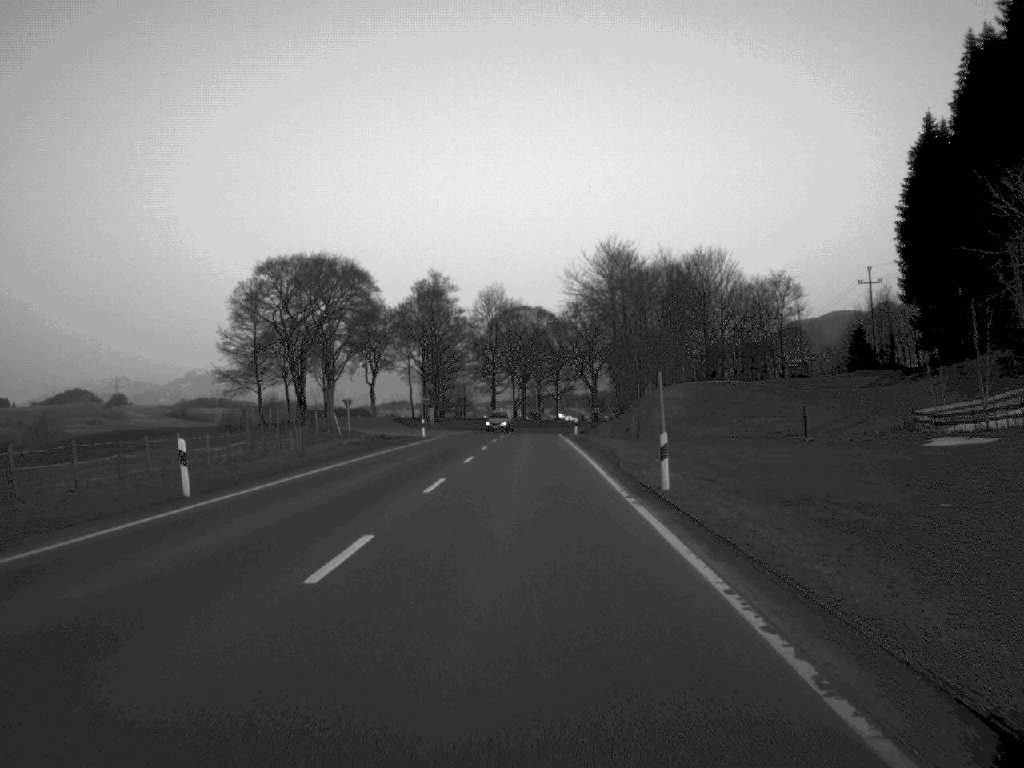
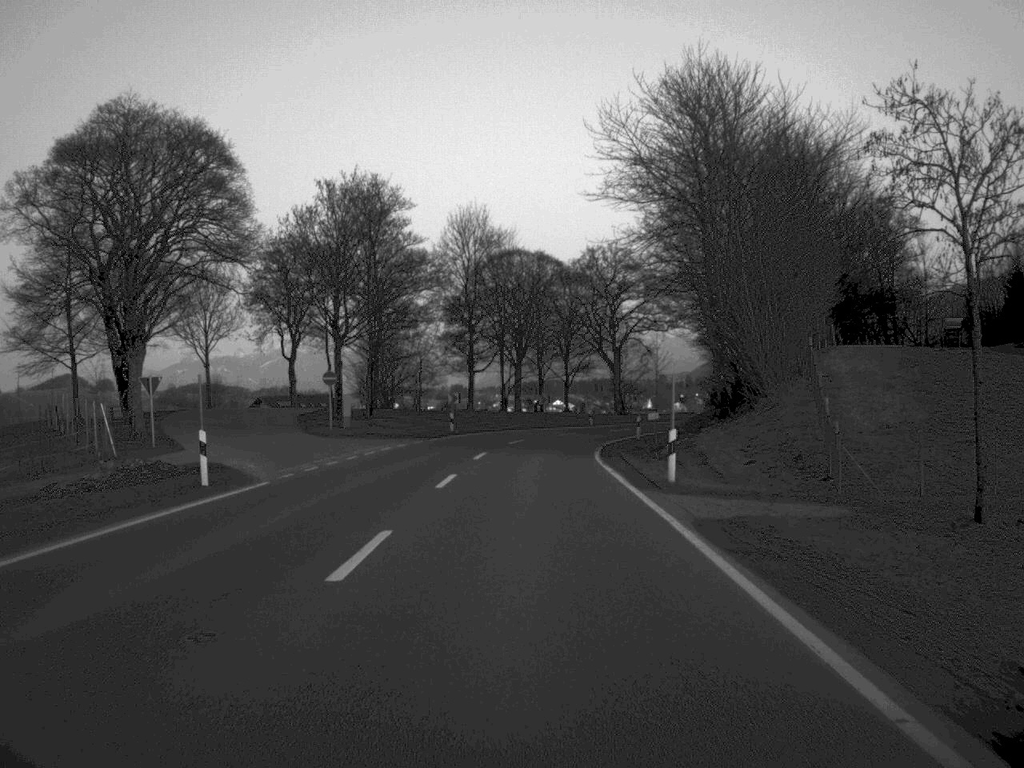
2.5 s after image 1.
(+0.1, +47.8) m; 0°
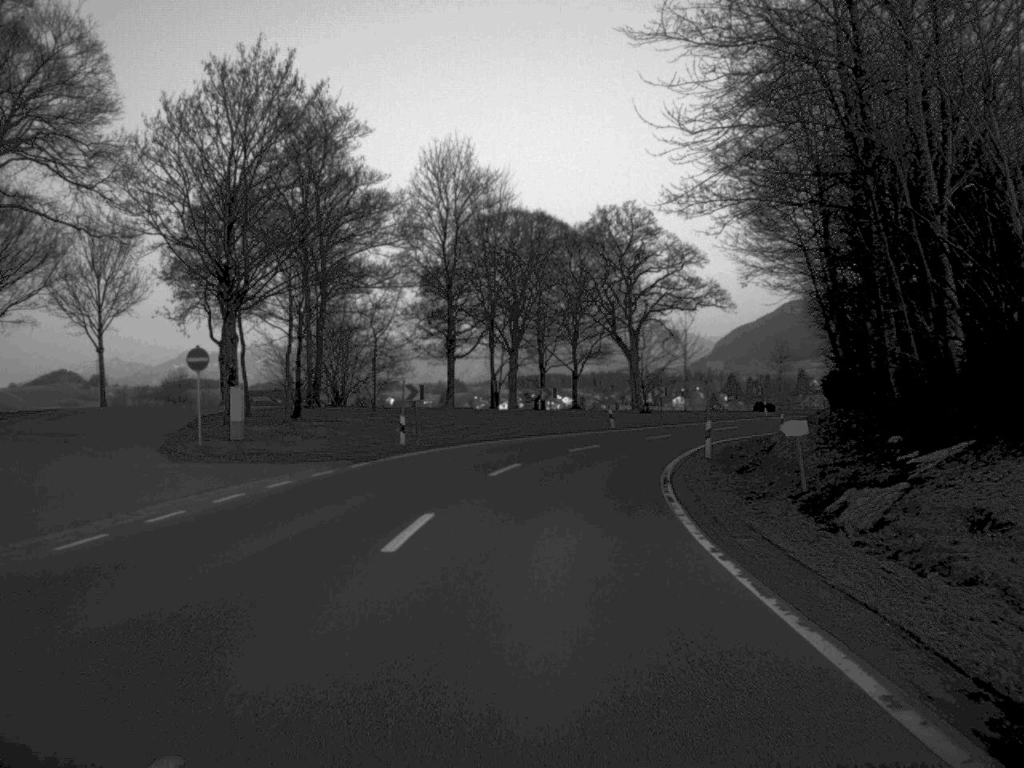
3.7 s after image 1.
(0.0, +21.5) m; 0°
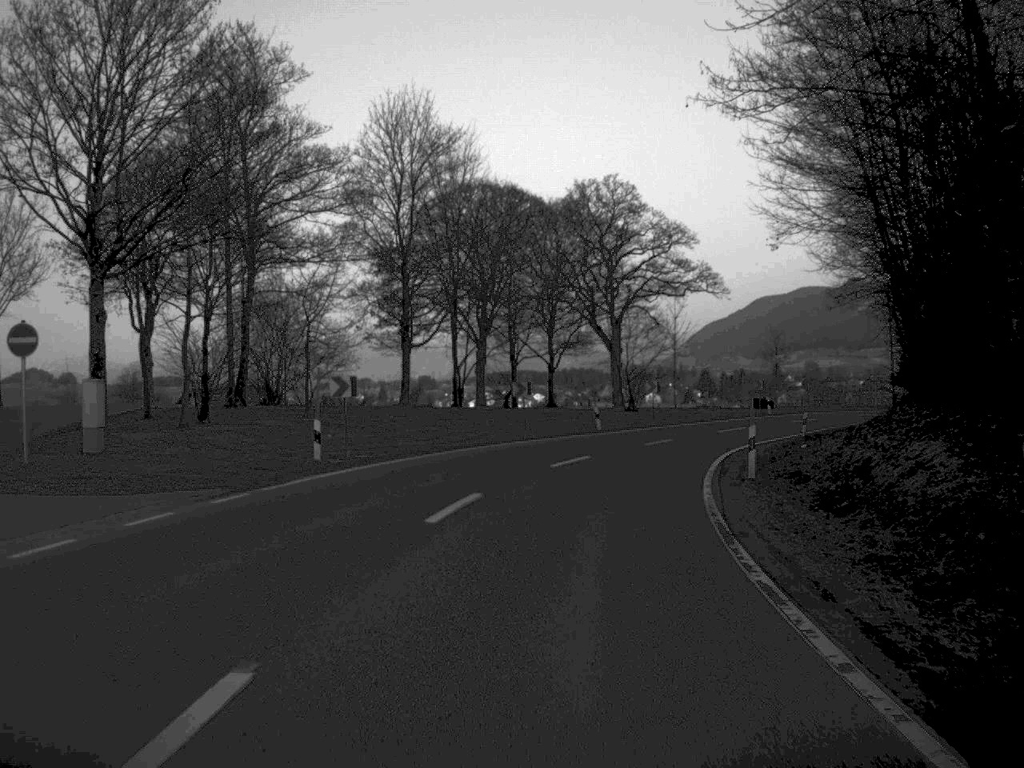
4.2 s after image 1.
(+0.1, +10.1) m; +1°
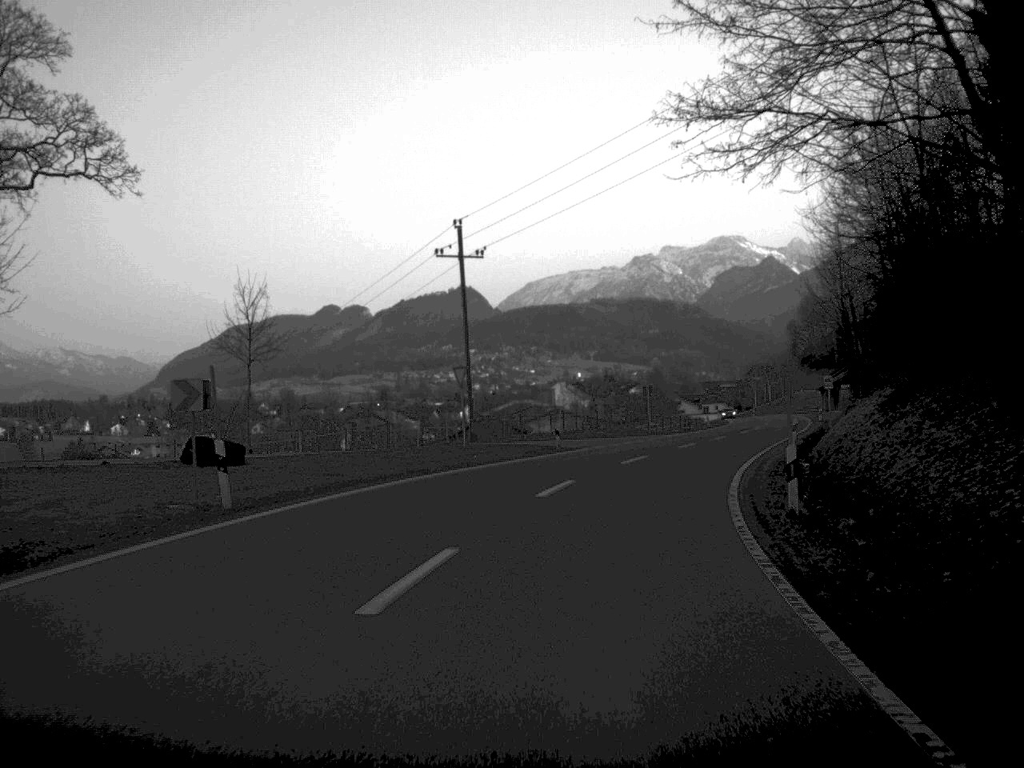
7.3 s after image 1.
(+10.0, +51.6) m; +24°
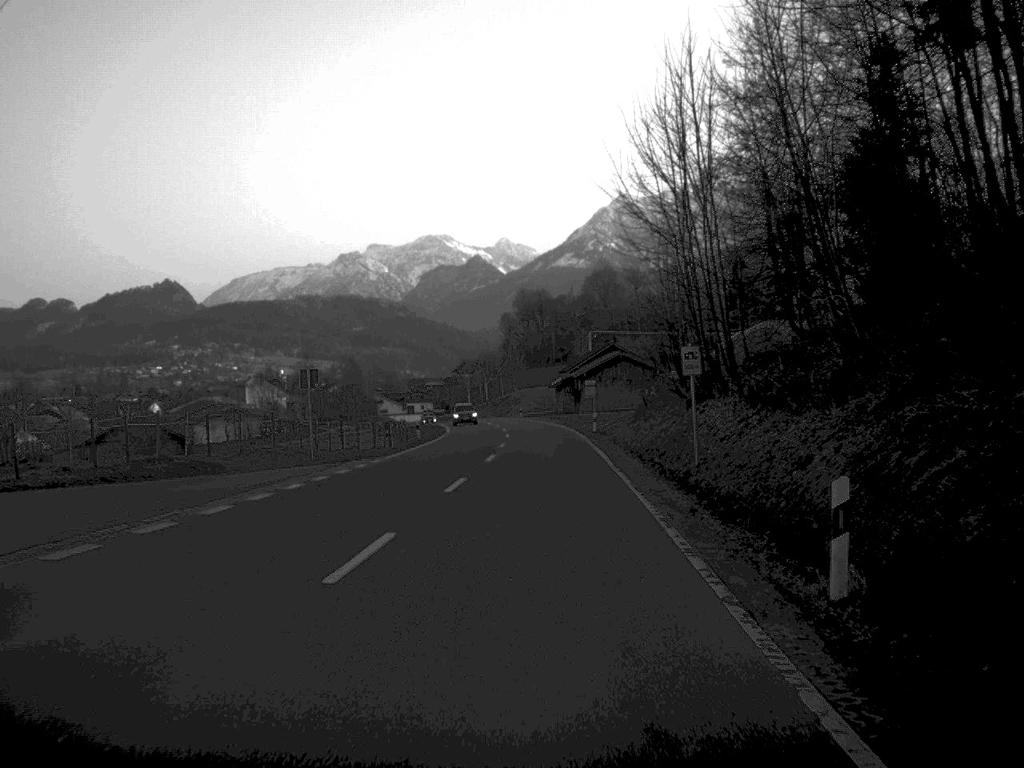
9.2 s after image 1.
(+4.2, +33.2) m; +13°
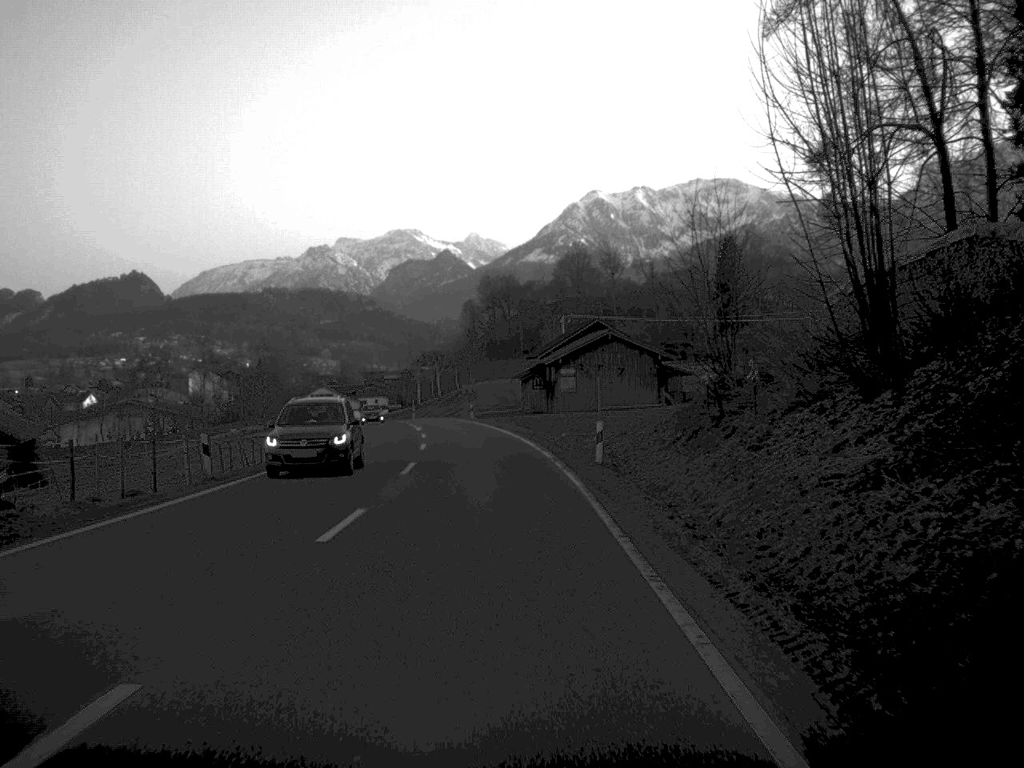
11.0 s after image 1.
(+0.9, +32.6) m; +1°
